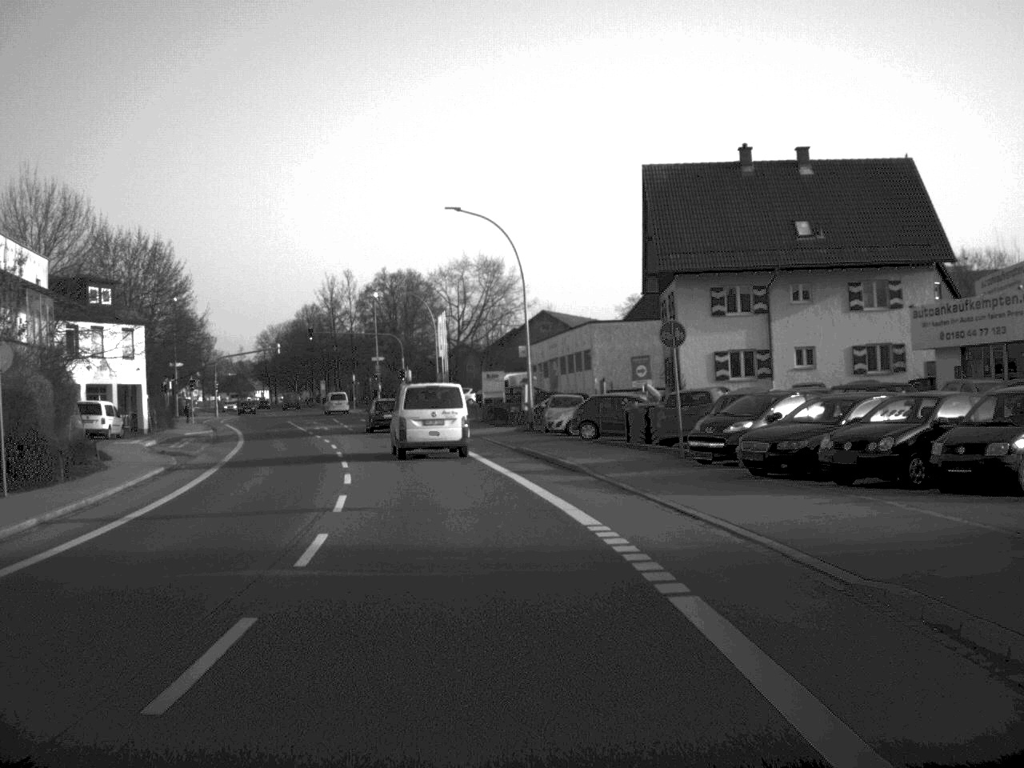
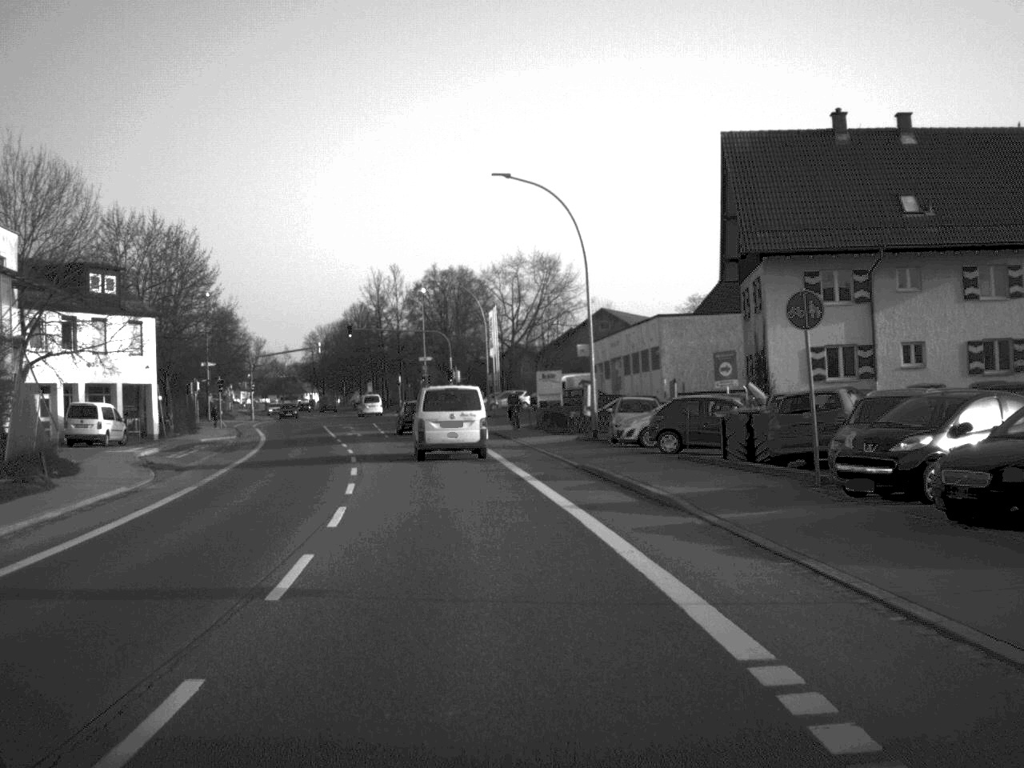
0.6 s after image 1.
(-0.2, +8.1) m; -2°
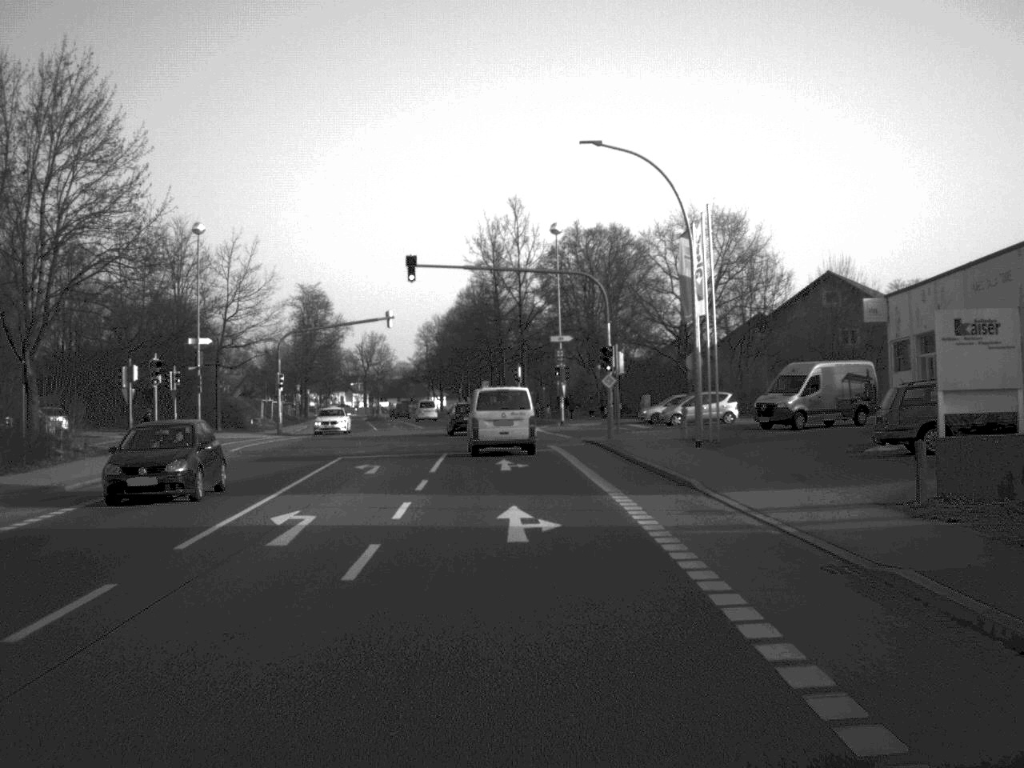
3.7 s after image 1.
(-2.9, +43.7) m; -6°
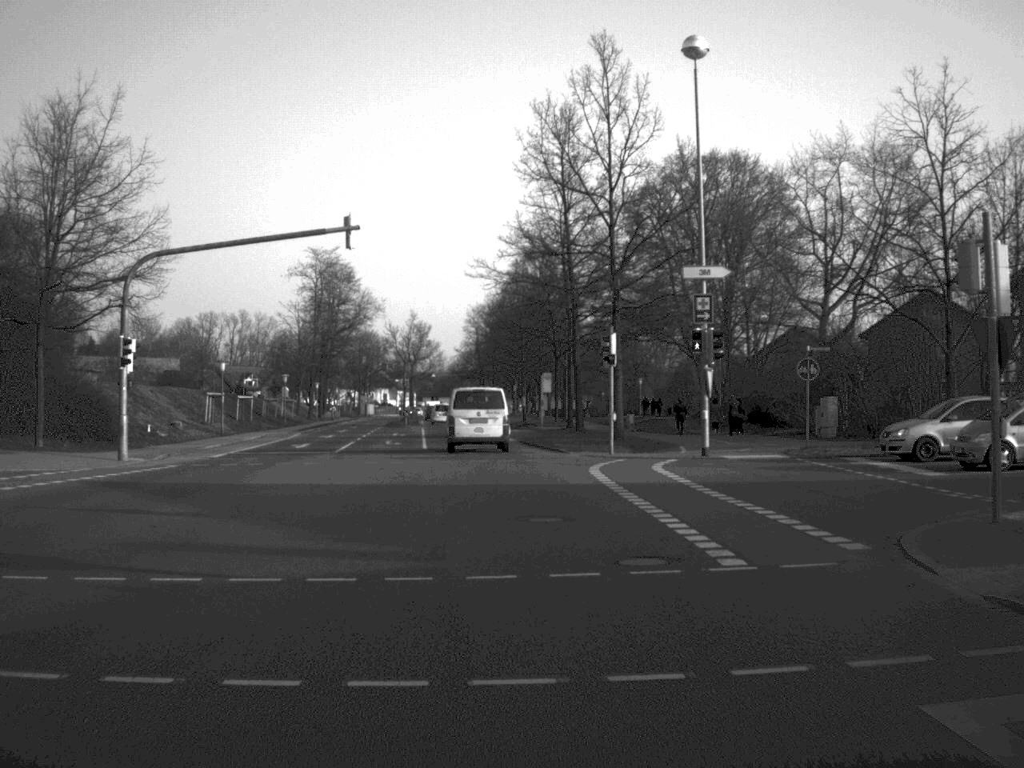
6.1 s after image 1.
(-0.9, +36.5) m; -3°
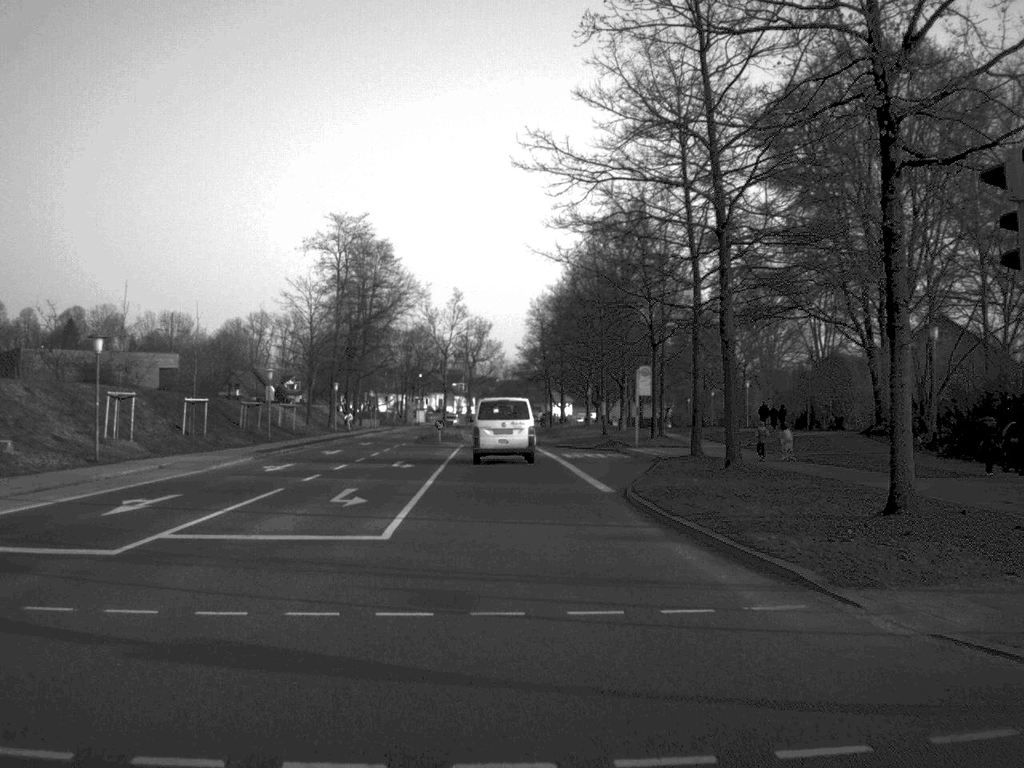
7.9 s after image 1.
(-0.7, +26.9) m; -3°
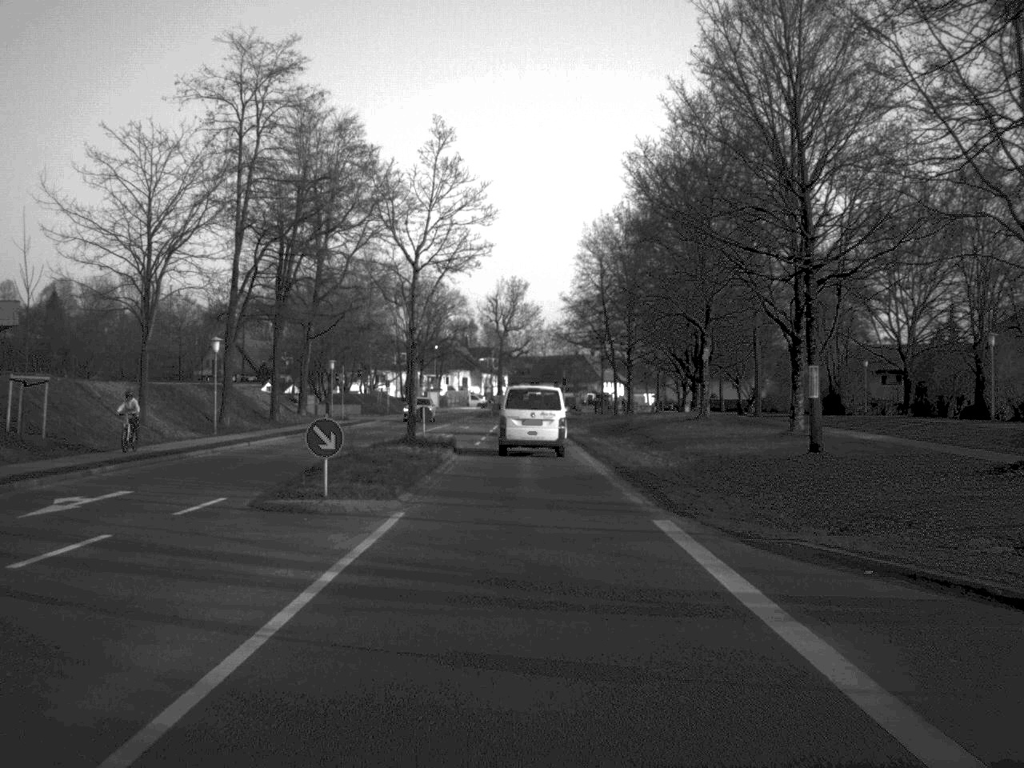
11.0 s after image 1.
(-0.9, +47.5) m; -2°
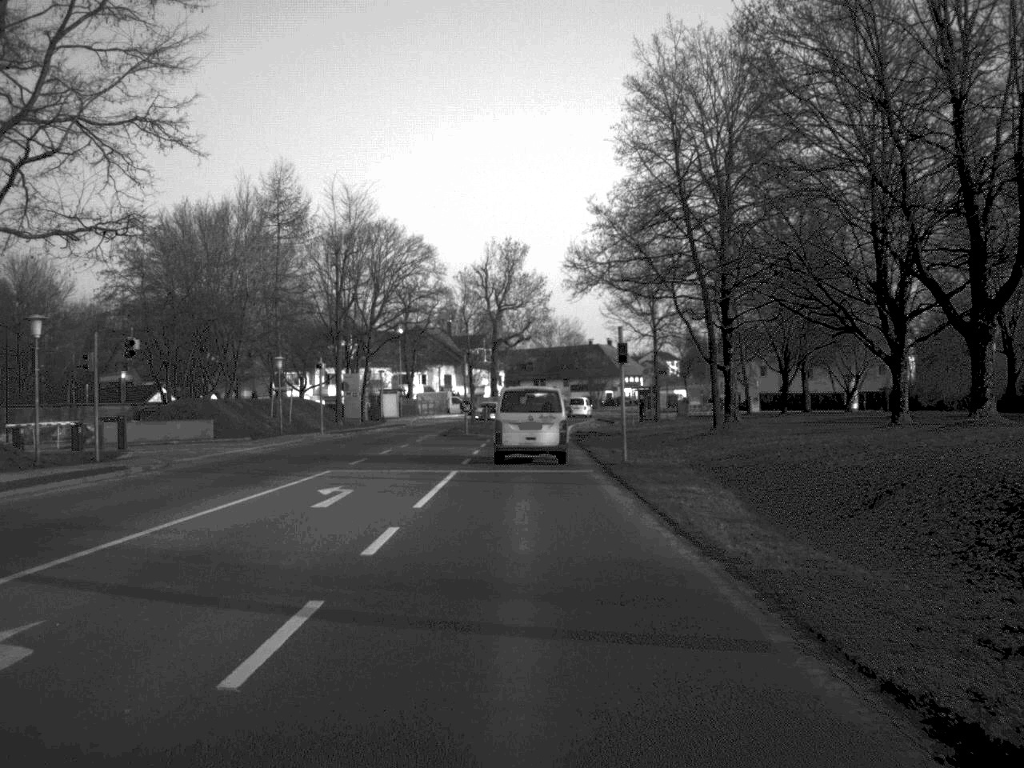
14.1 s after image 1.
(0.0, +48.5) m; 0°
